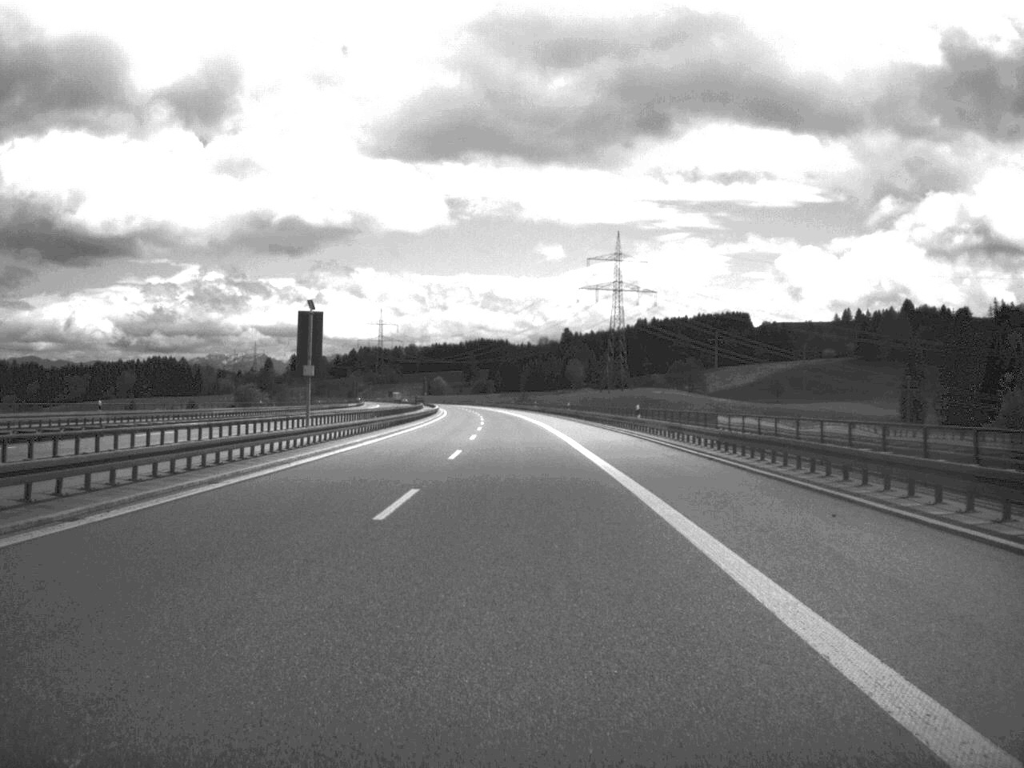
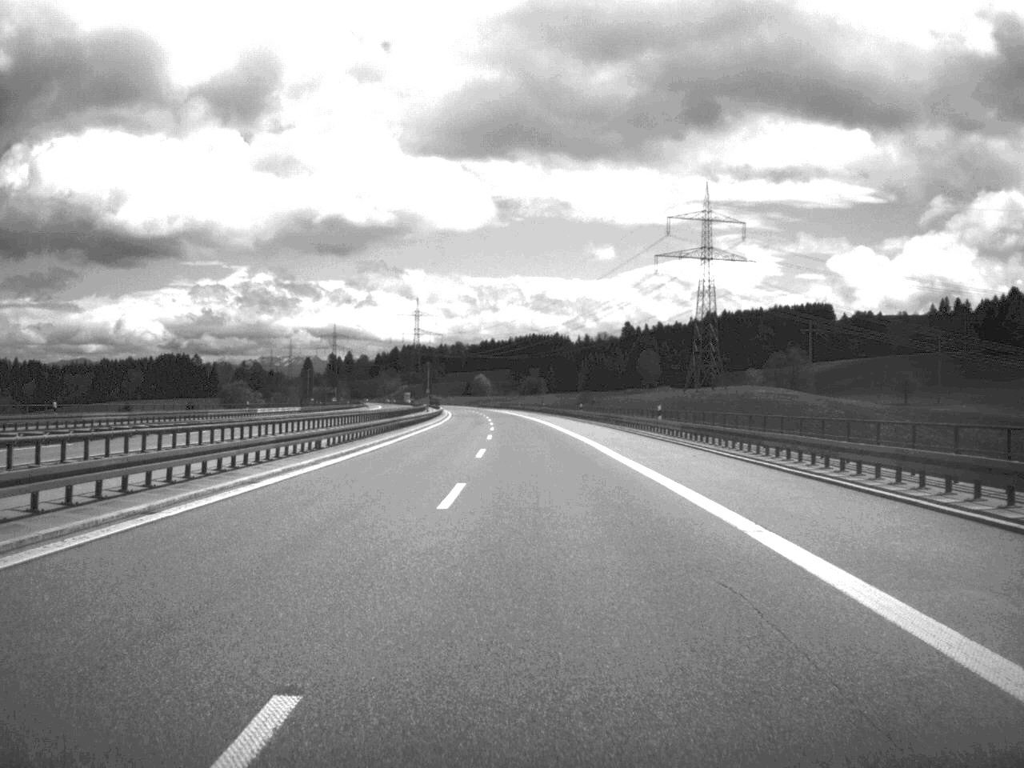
(-2.3, +104.3) m; -3°
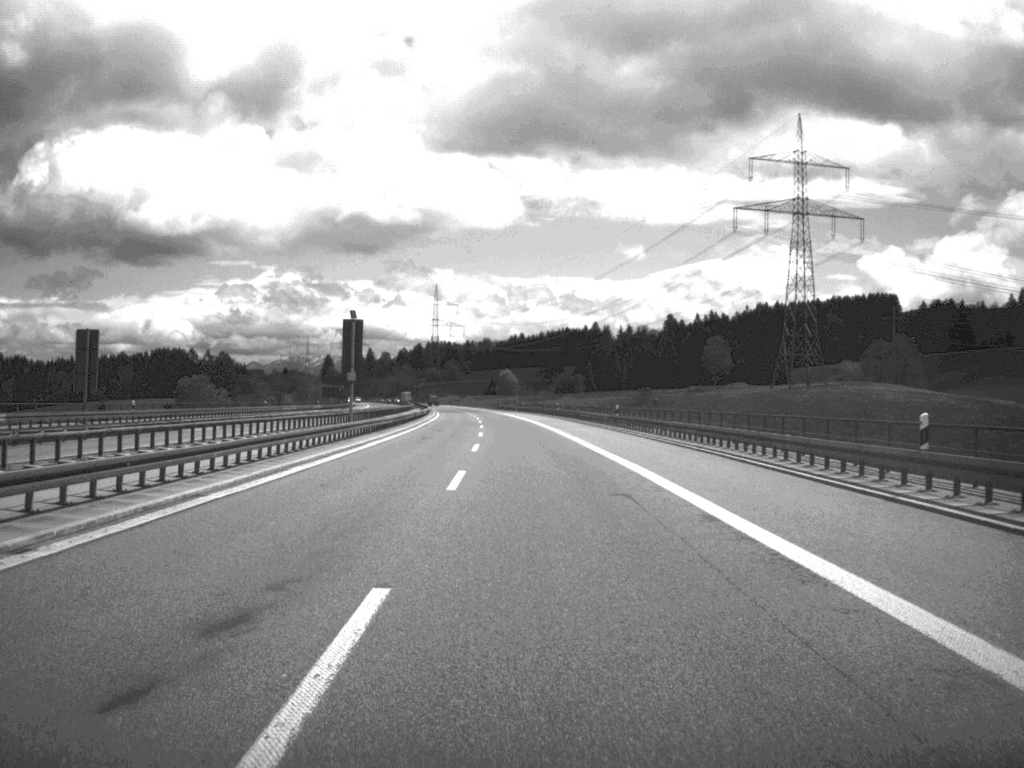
(-1.2, +84.4) m; -2°
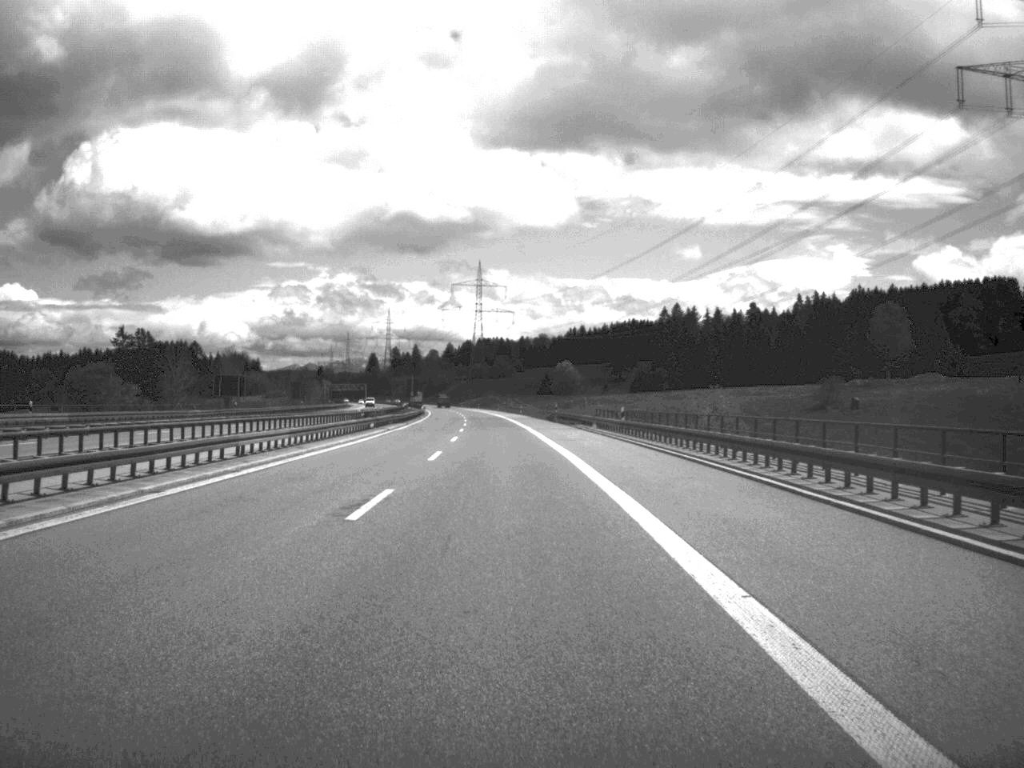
(-2.2, +111.5) m; -3°
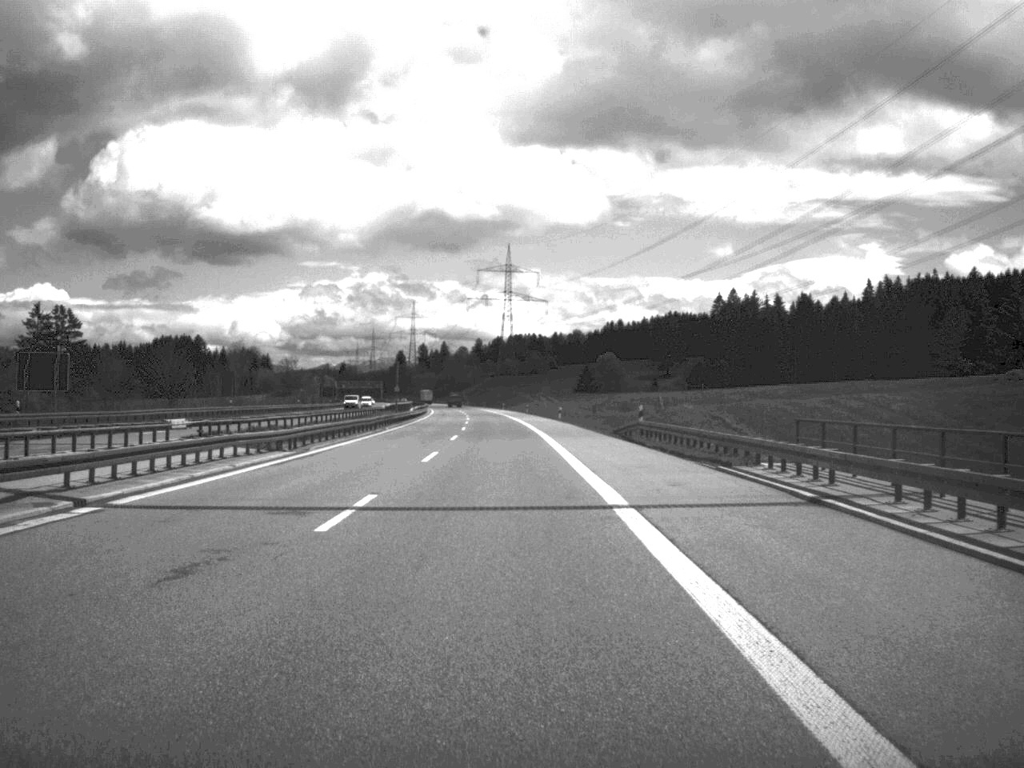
(-0.8, +54.3) m; -2°
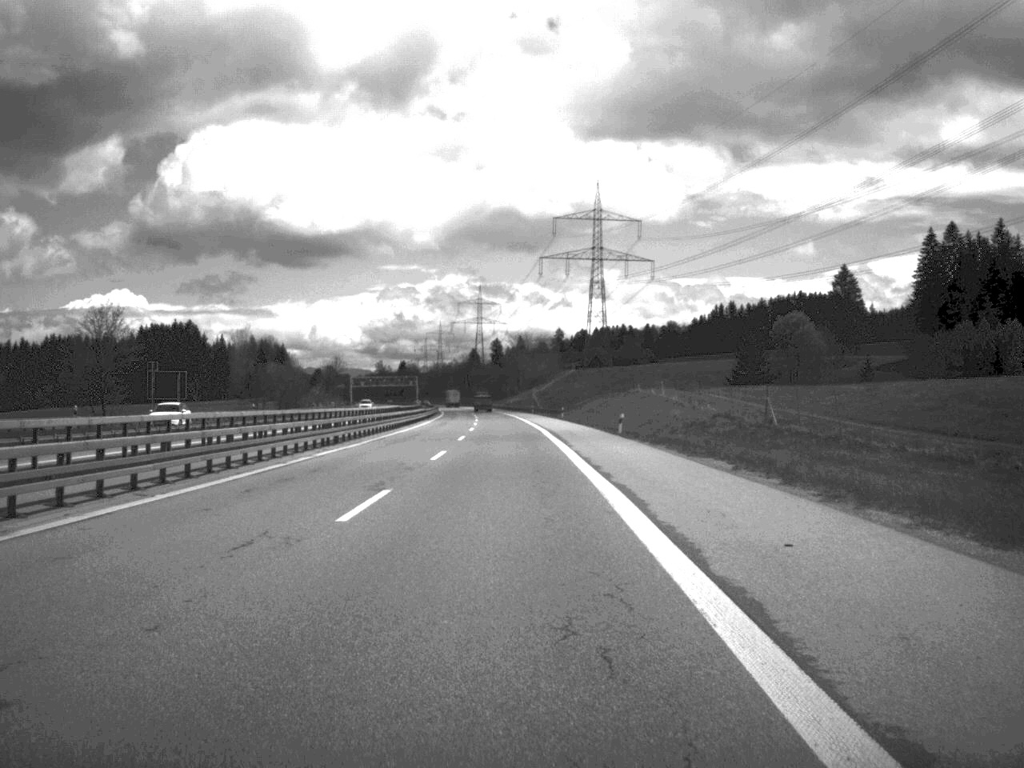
(-4.4, +139.6) m; -4°
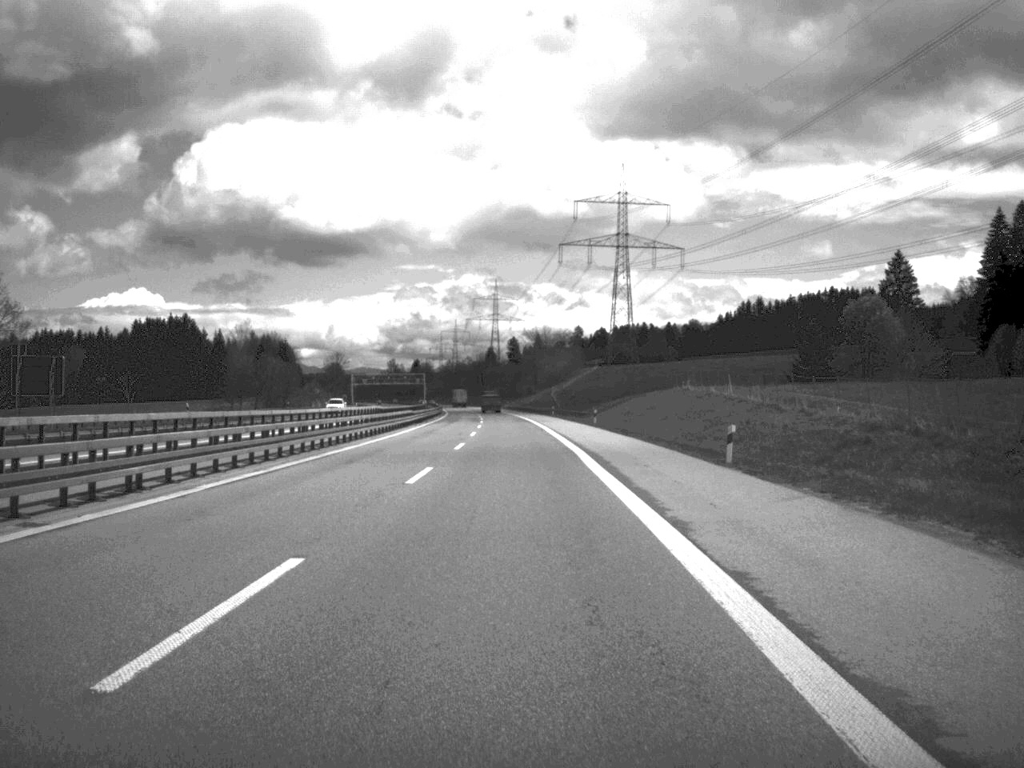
(-0.2, +28.0) m; -1°
